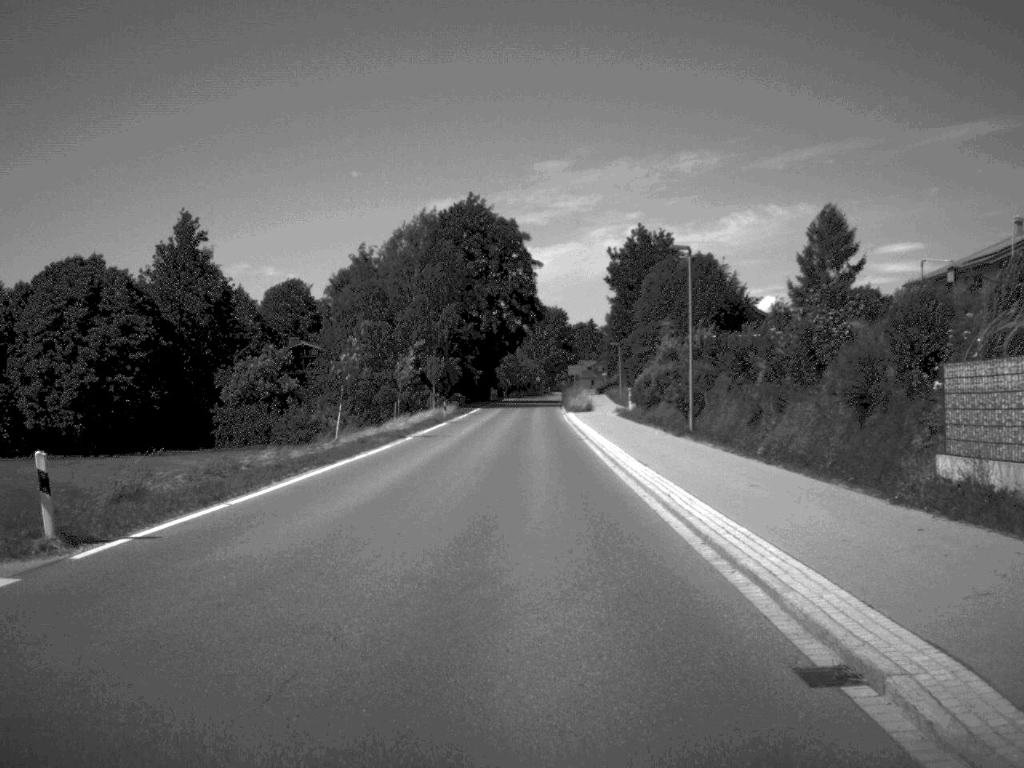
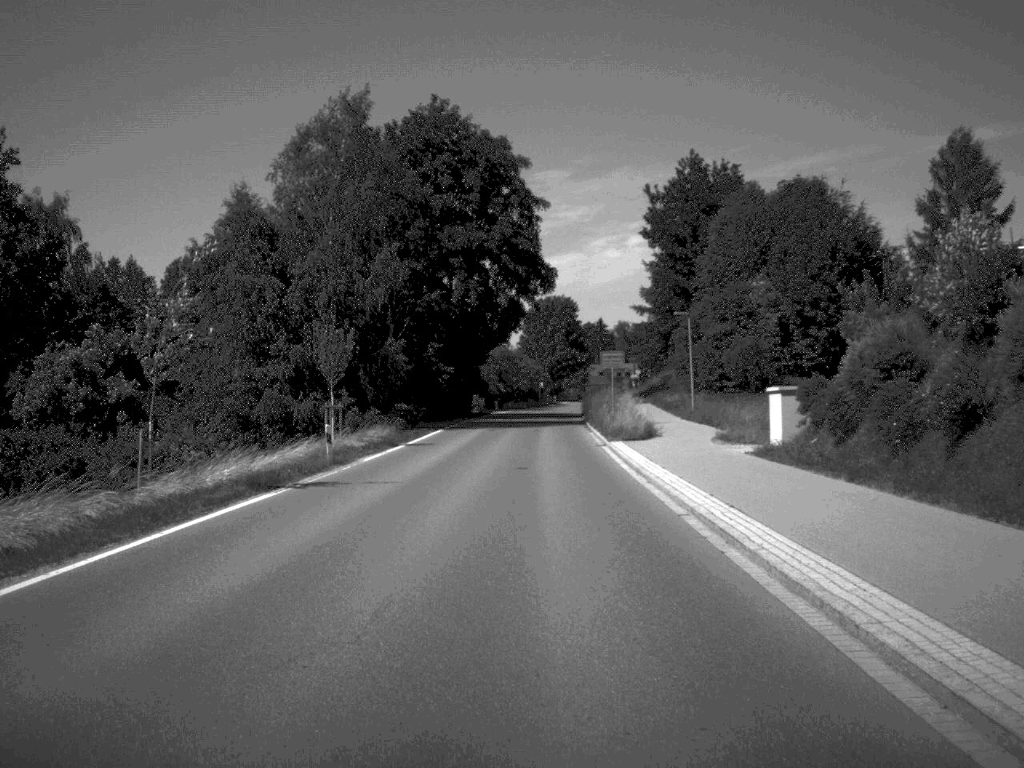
(0.0, +43.4) m; 0°
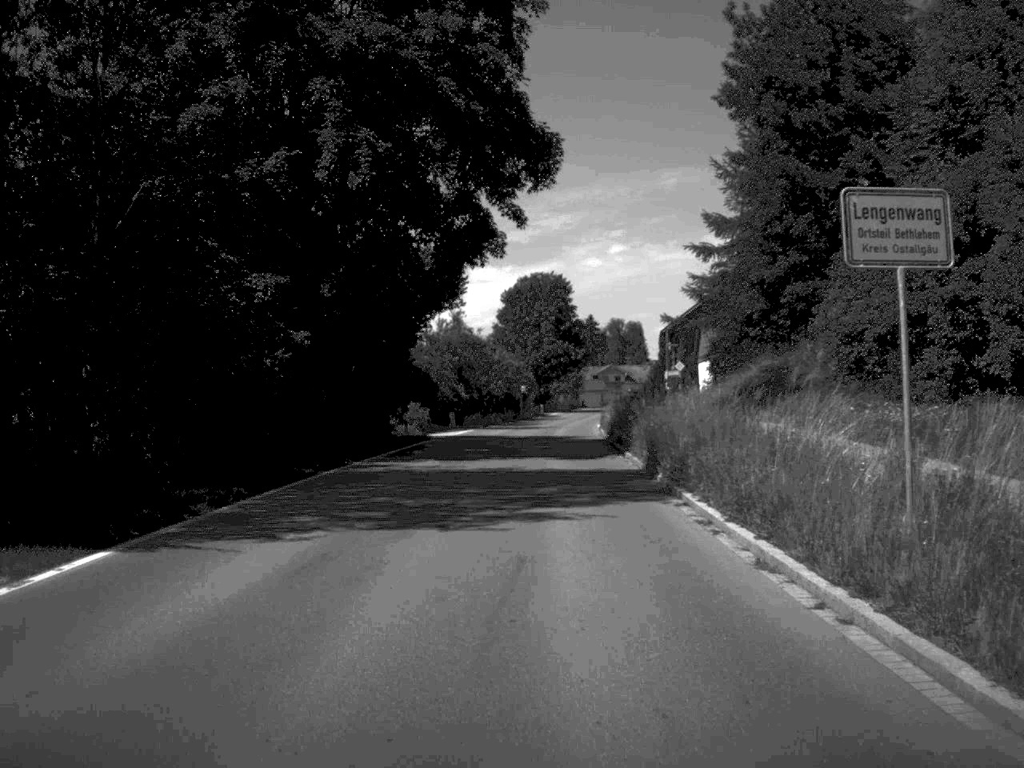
(+0.2, +42.6) m; +1°
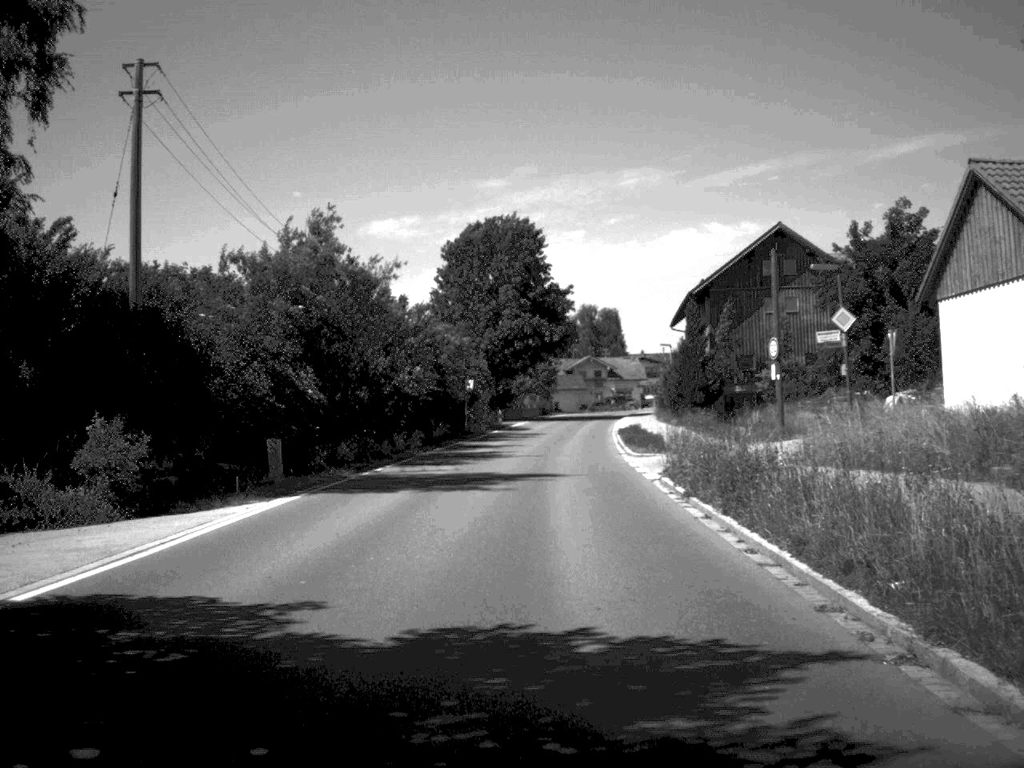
(+0.4, +42.6) m; +2°
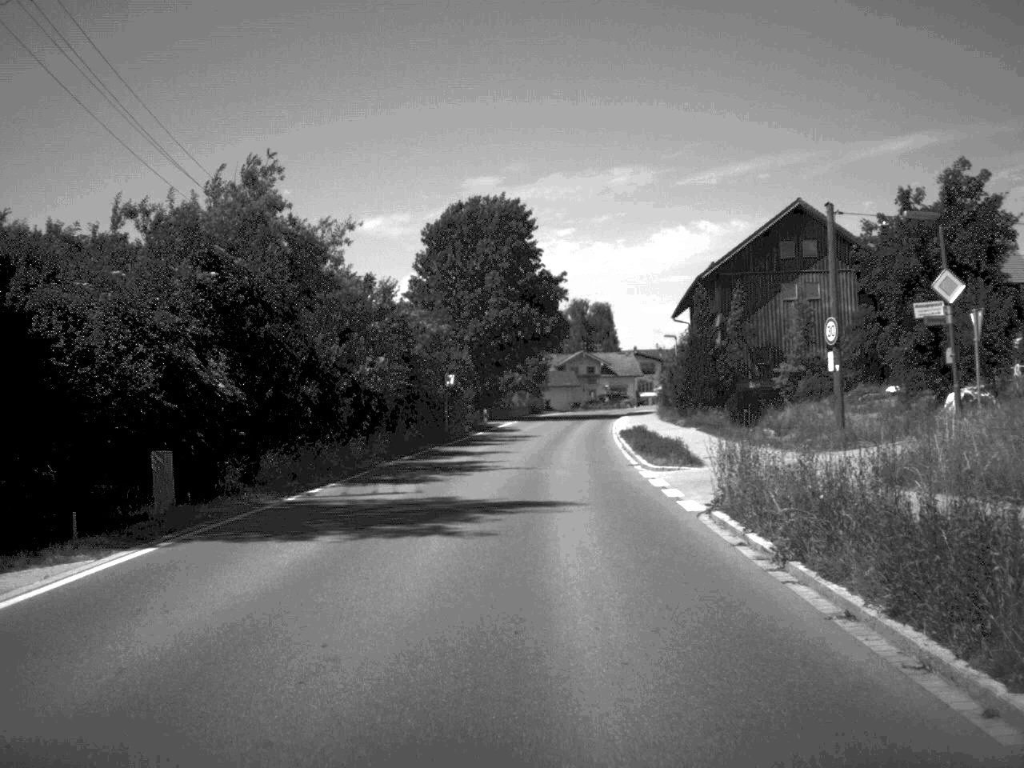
(0.0, +8.0) m; 0°
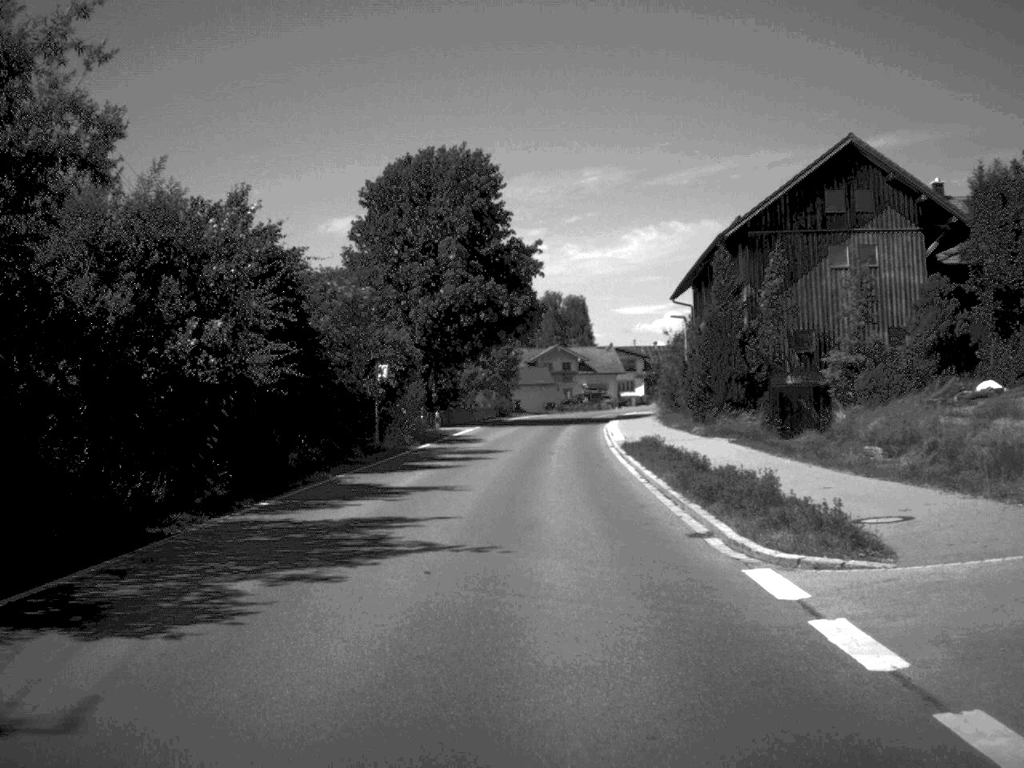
(+0.2, +16.2) m; +1°
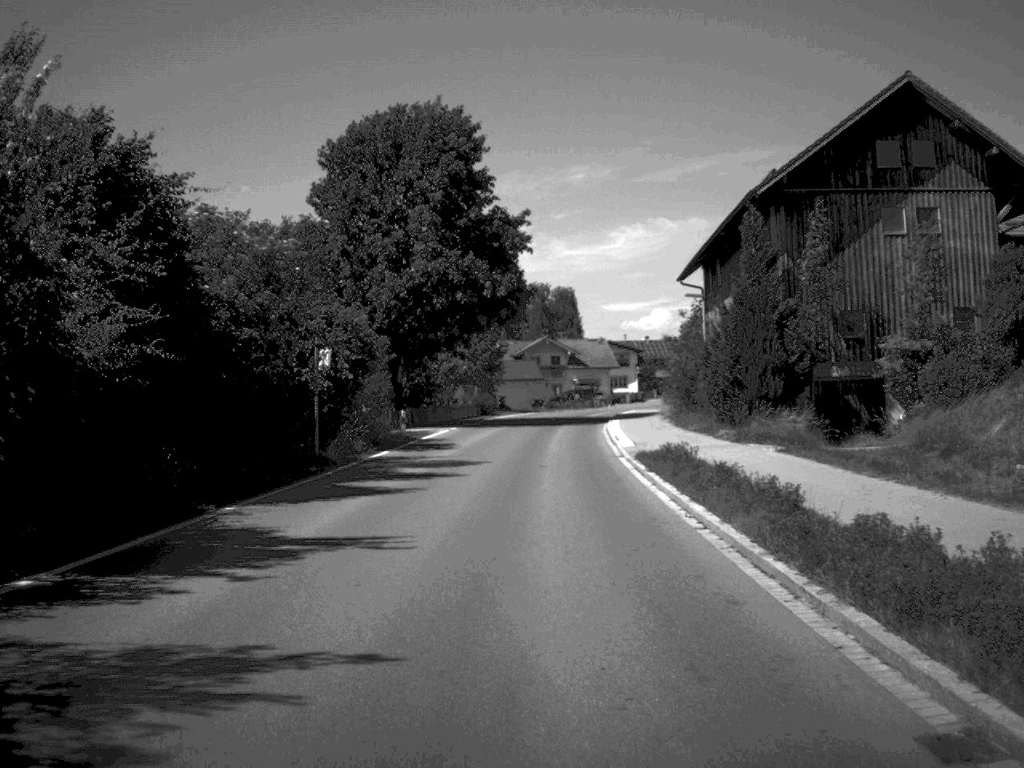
(0.0, +9.3) m; +1°
